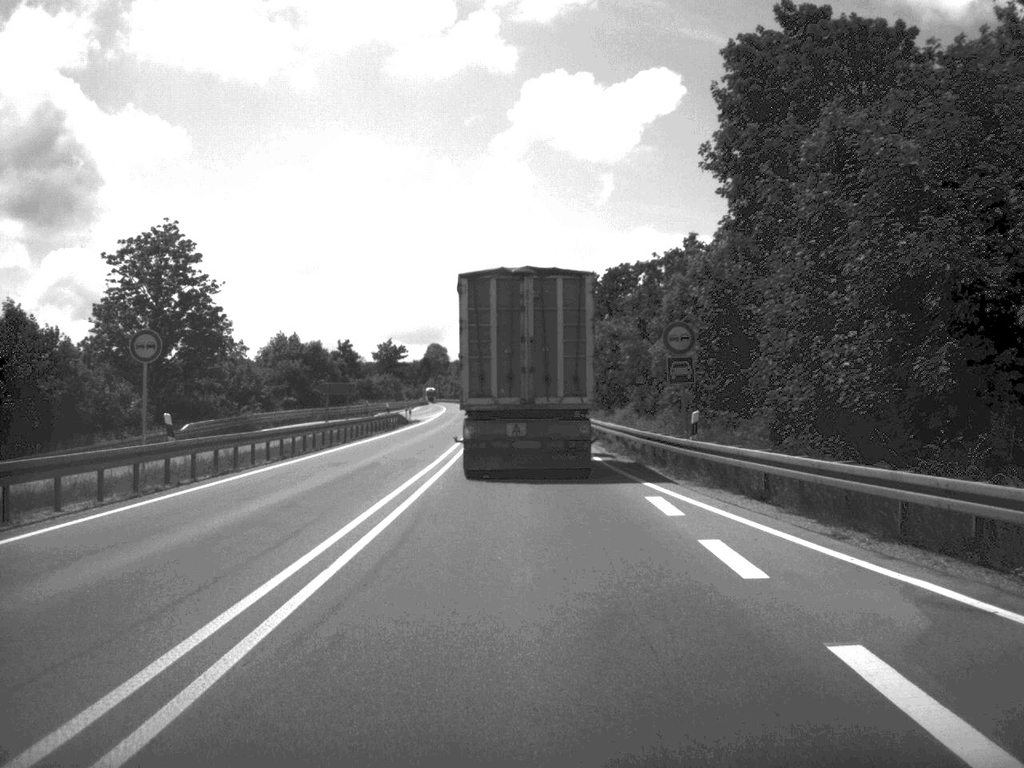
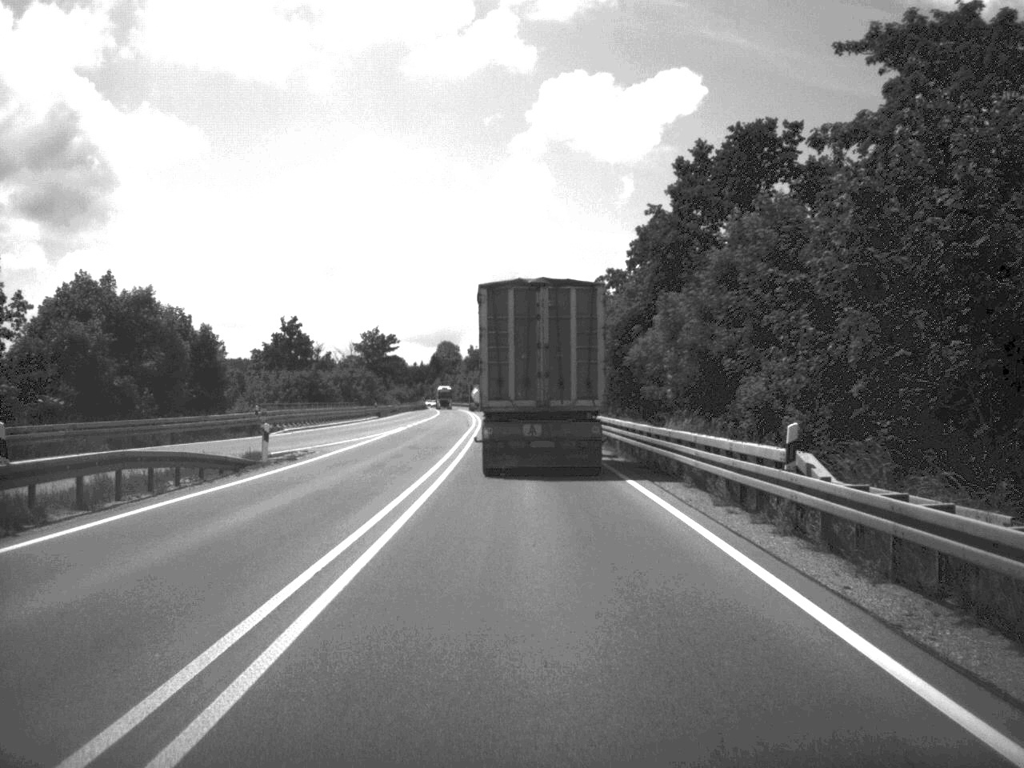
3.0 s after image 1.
(-0.6, +53.1) m; -1°
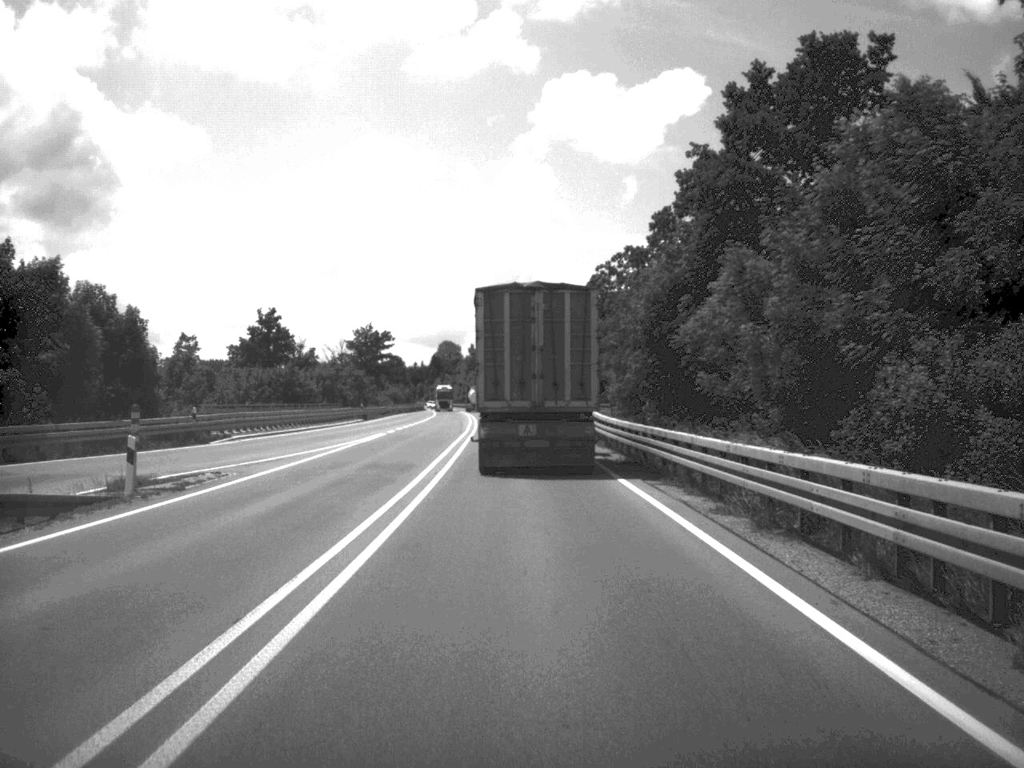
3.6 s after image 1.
(0.0, +11.9) m; 0°
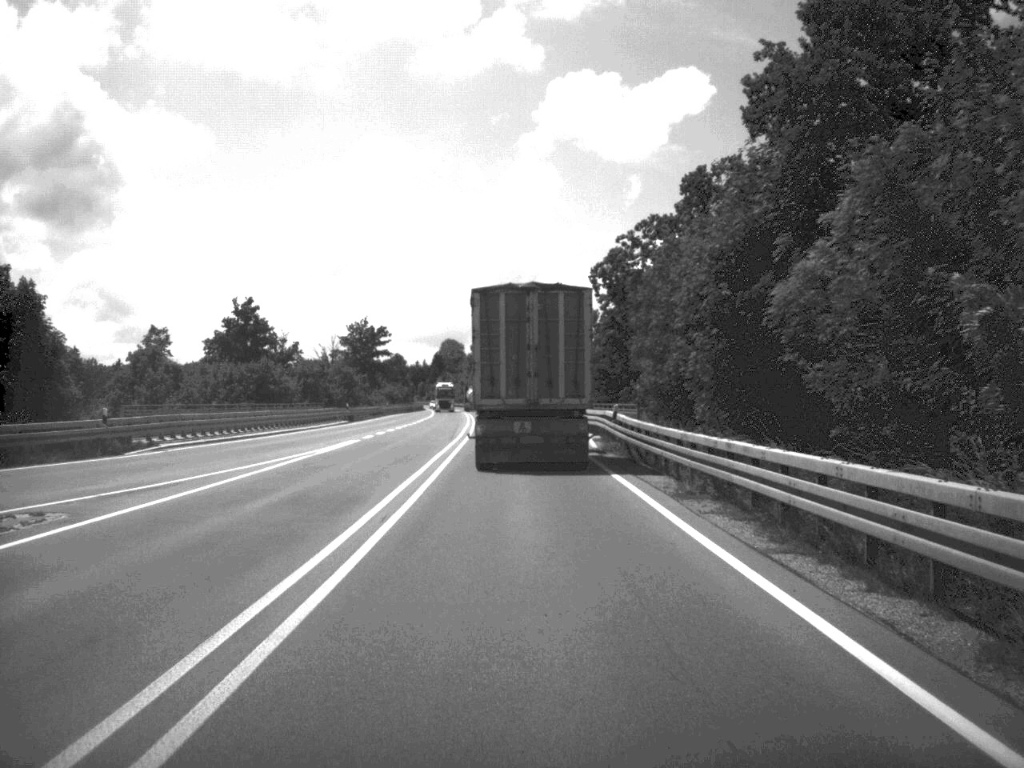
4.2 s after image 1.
(0.0, +10.9) m; 0°
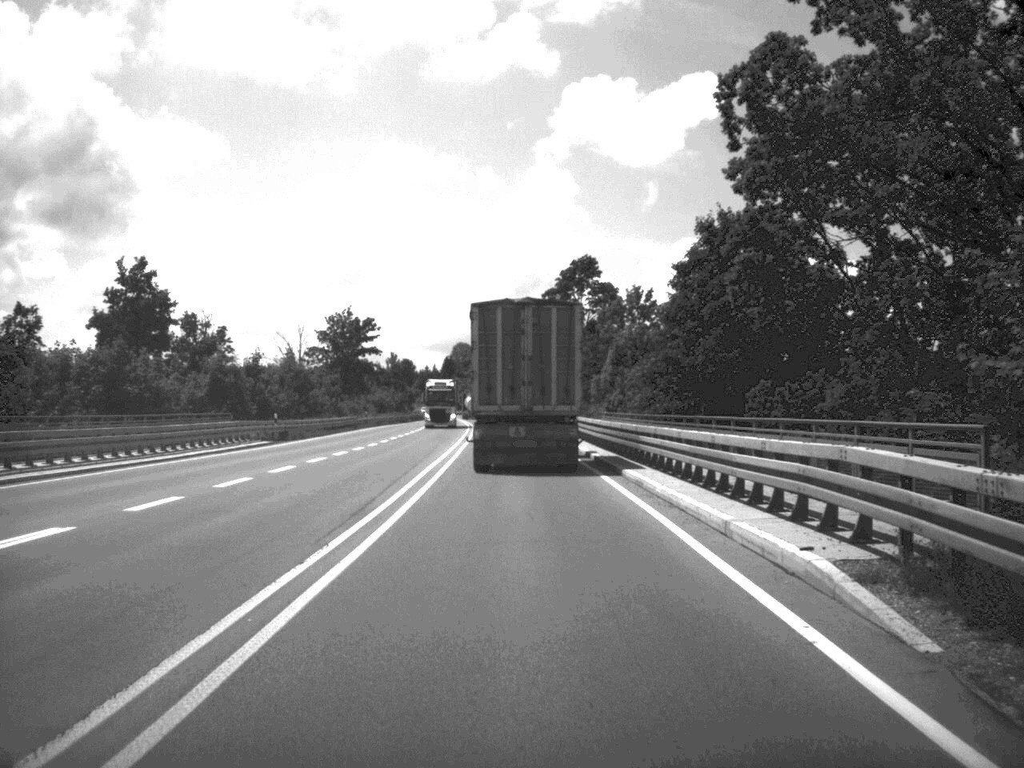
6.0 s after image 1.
(-0.2, +32.1) m; -1°
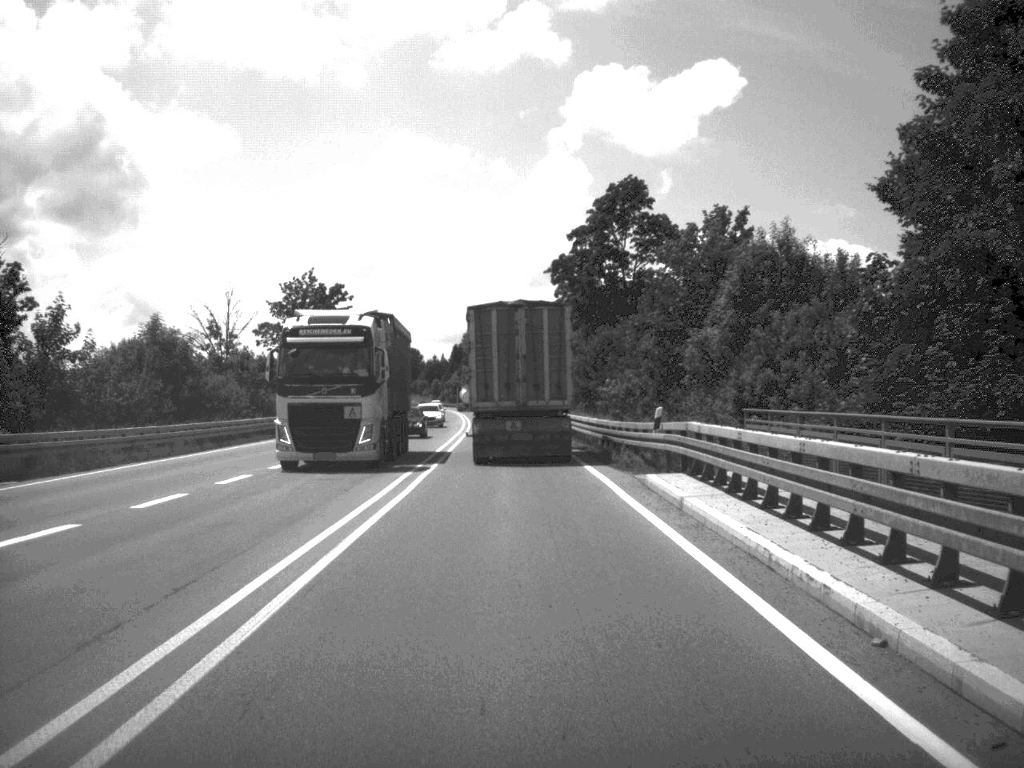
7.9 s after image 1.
(-0.3, +34.6) m; -1°
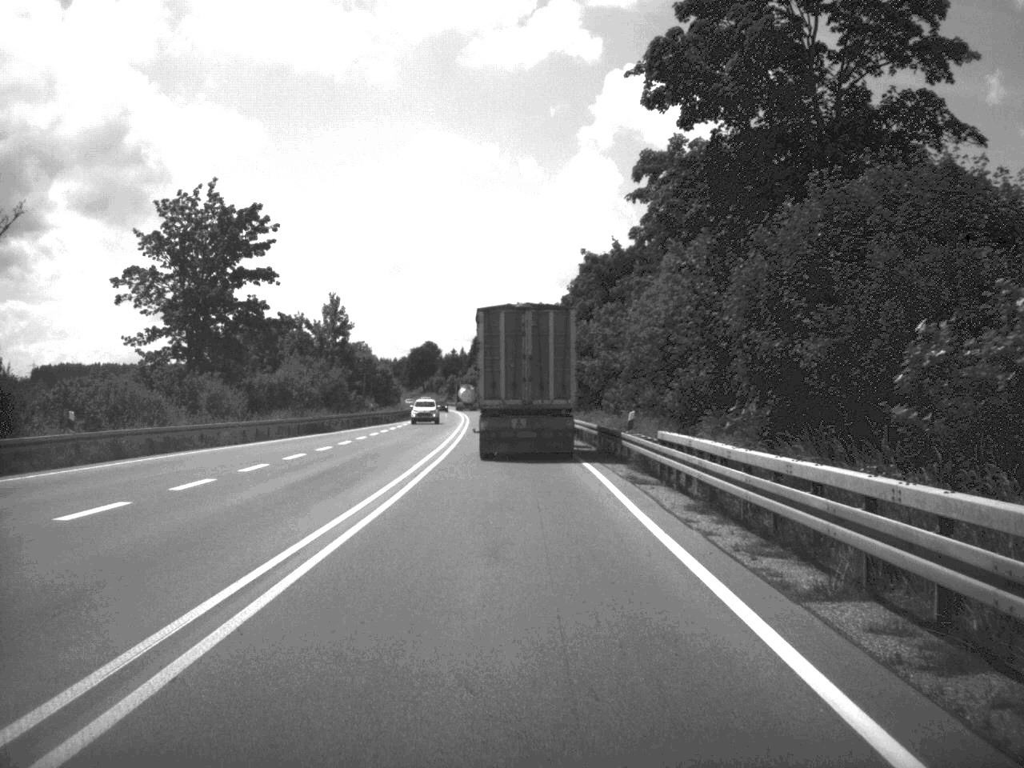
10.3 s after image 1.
(-0.5, +44.9) m; -1°
